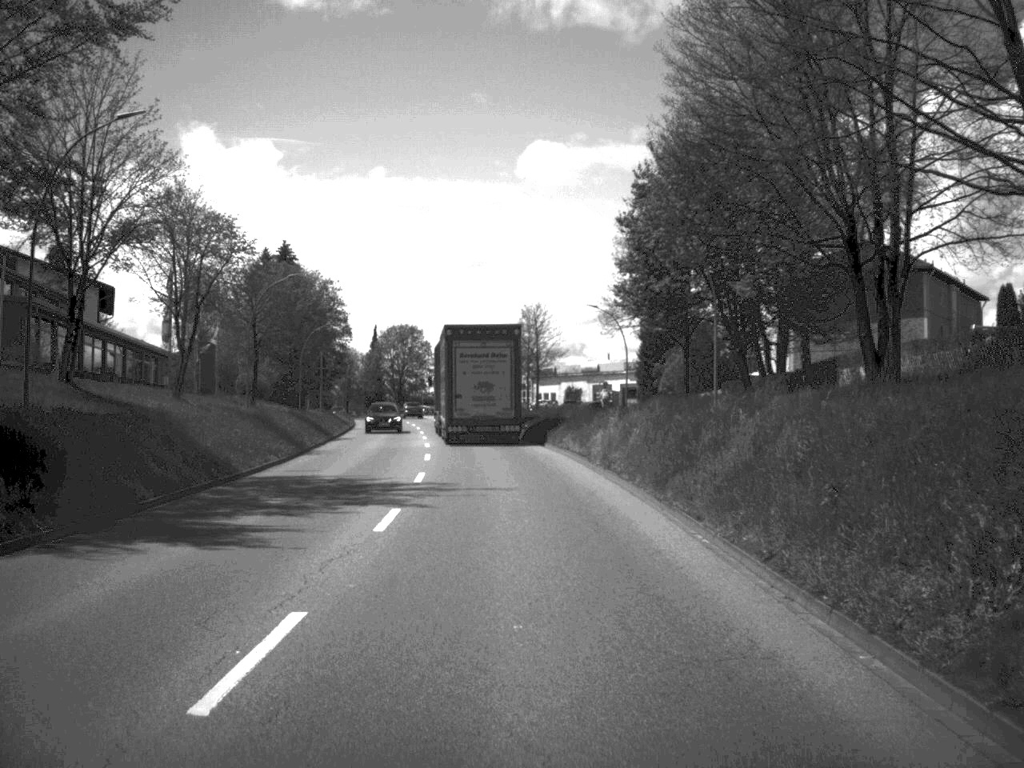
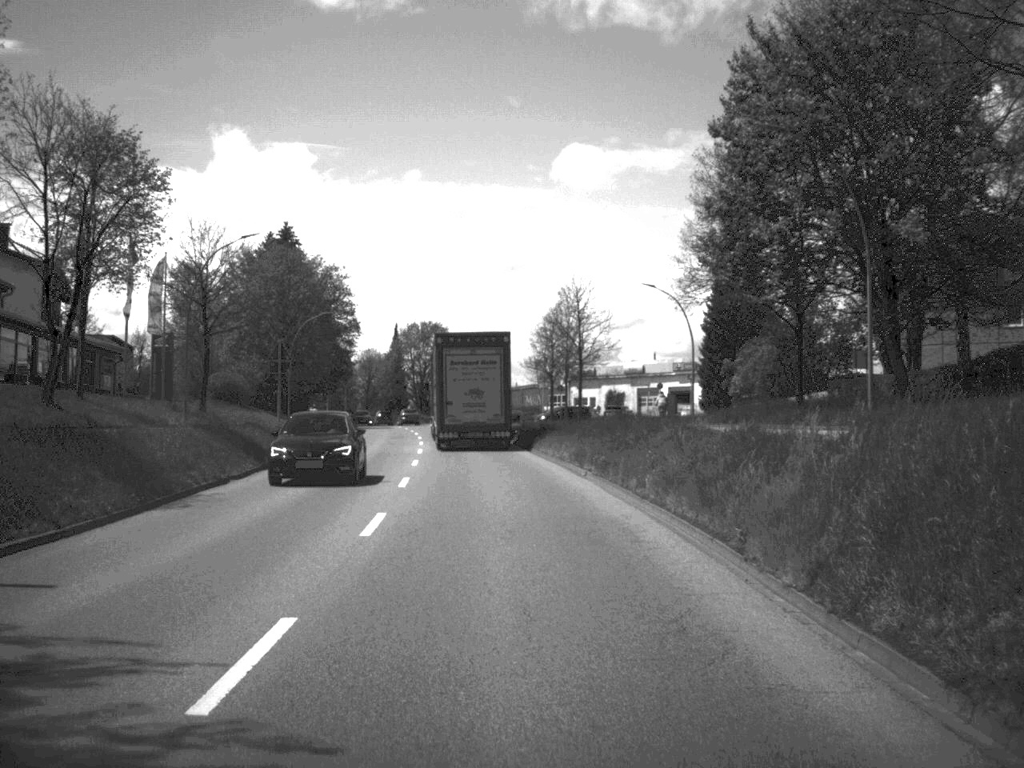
(-0.2, +17.7) m; -2°
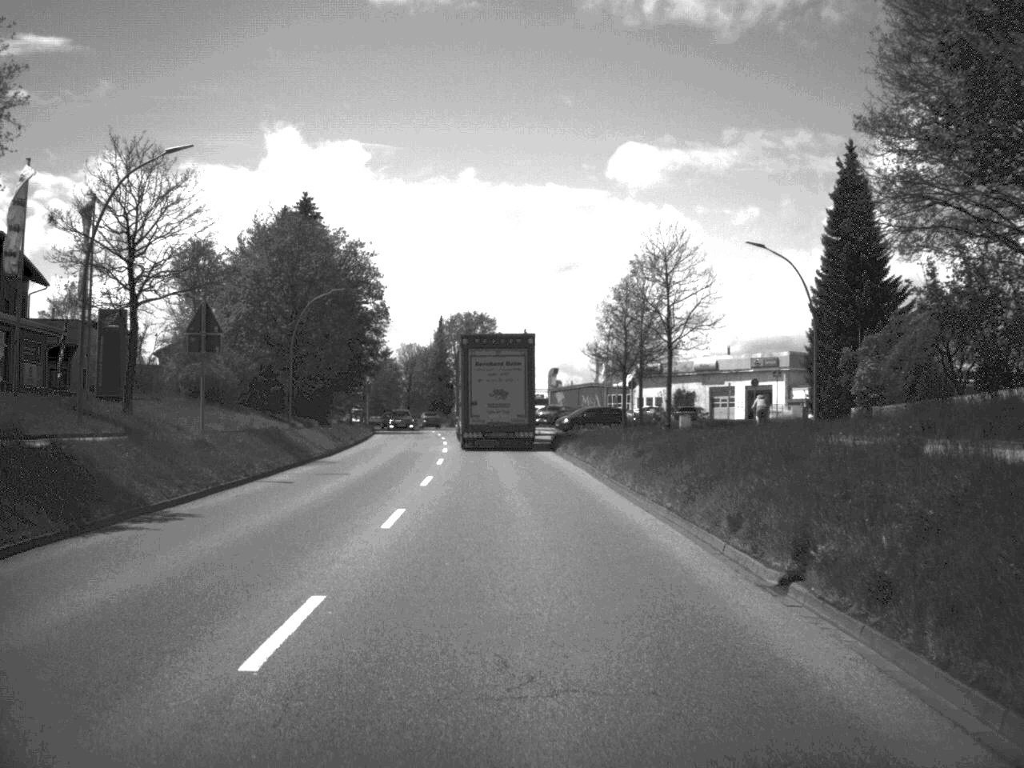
(-0.4, +16.7) m; -2°
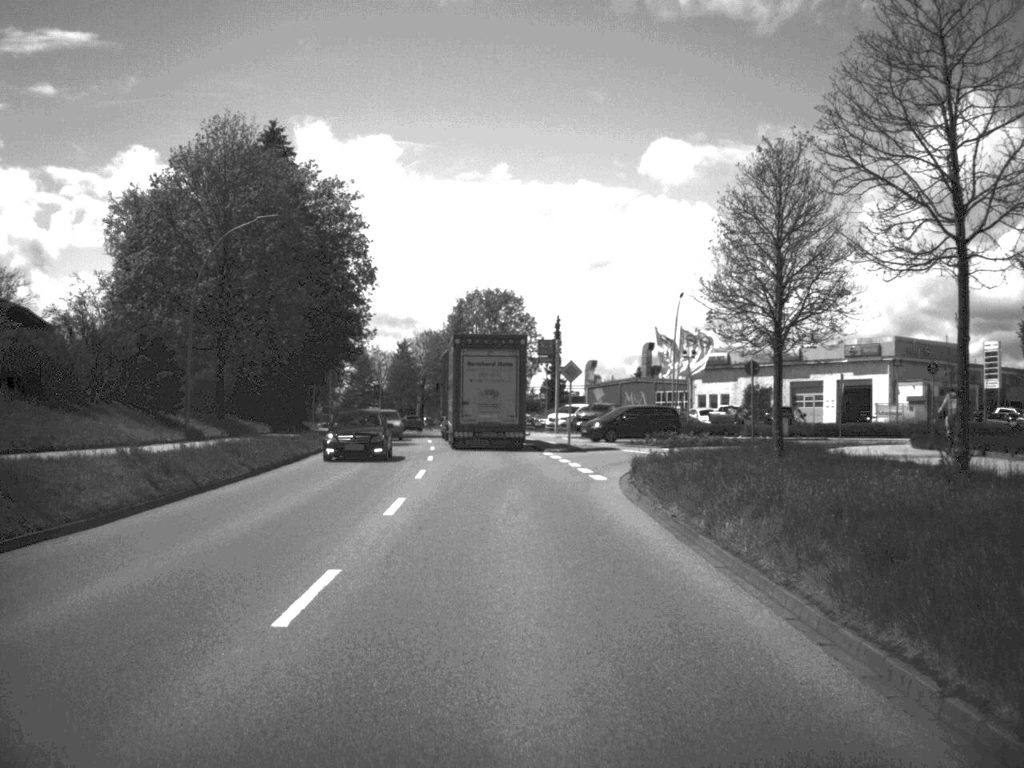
(-0.4, +25.2) m; -1°
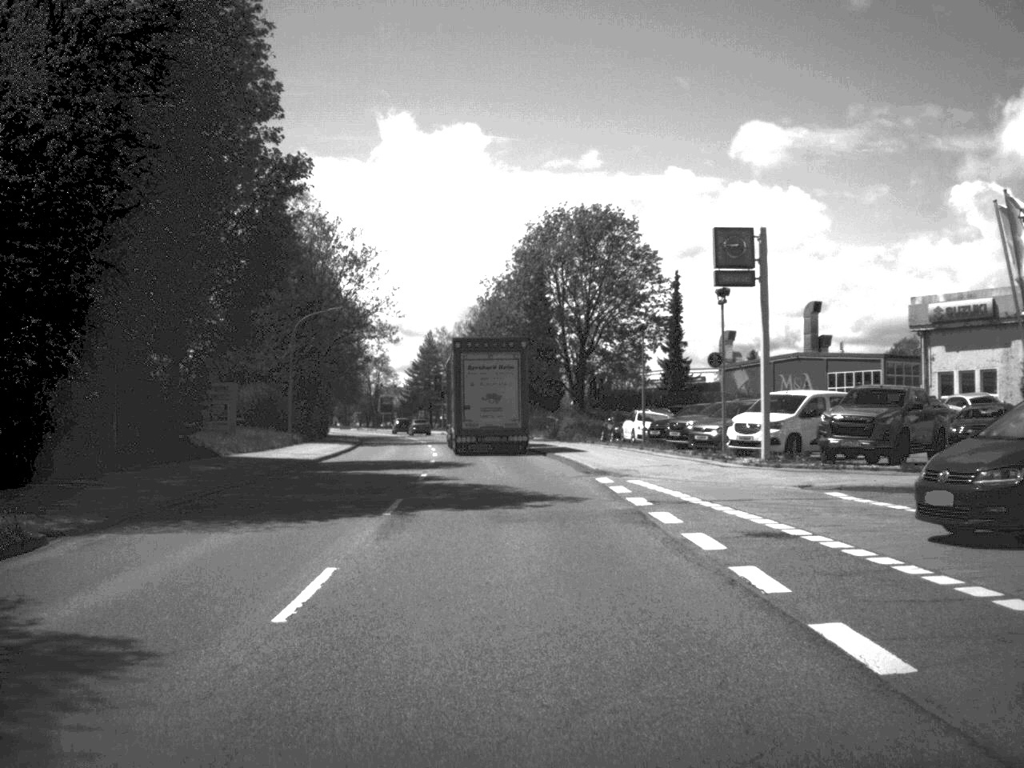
(-1.5, +44.3) m; -4°
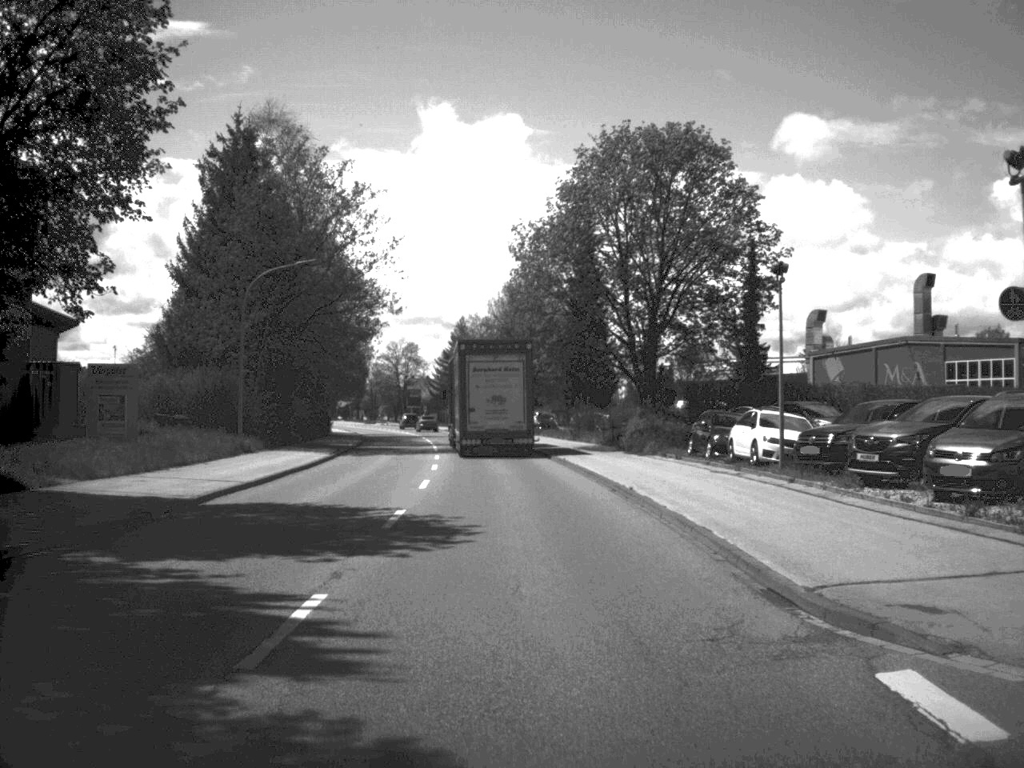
(-0.3, +19.1) m; -2°
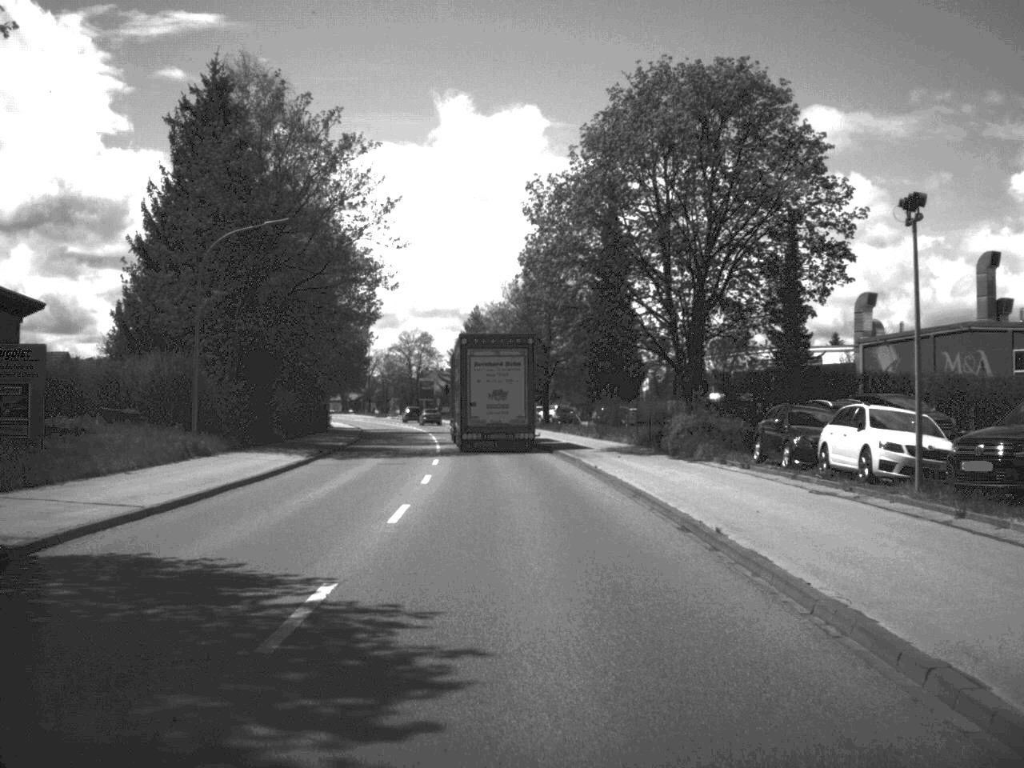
(-0.1, +8.6) m; -1°
